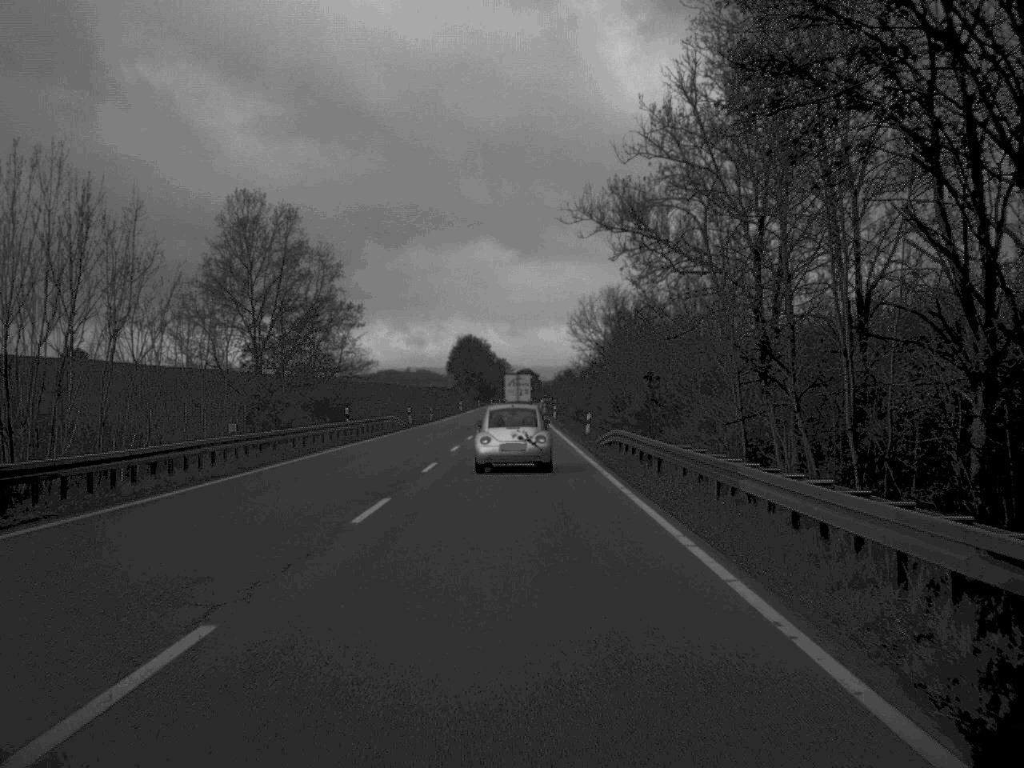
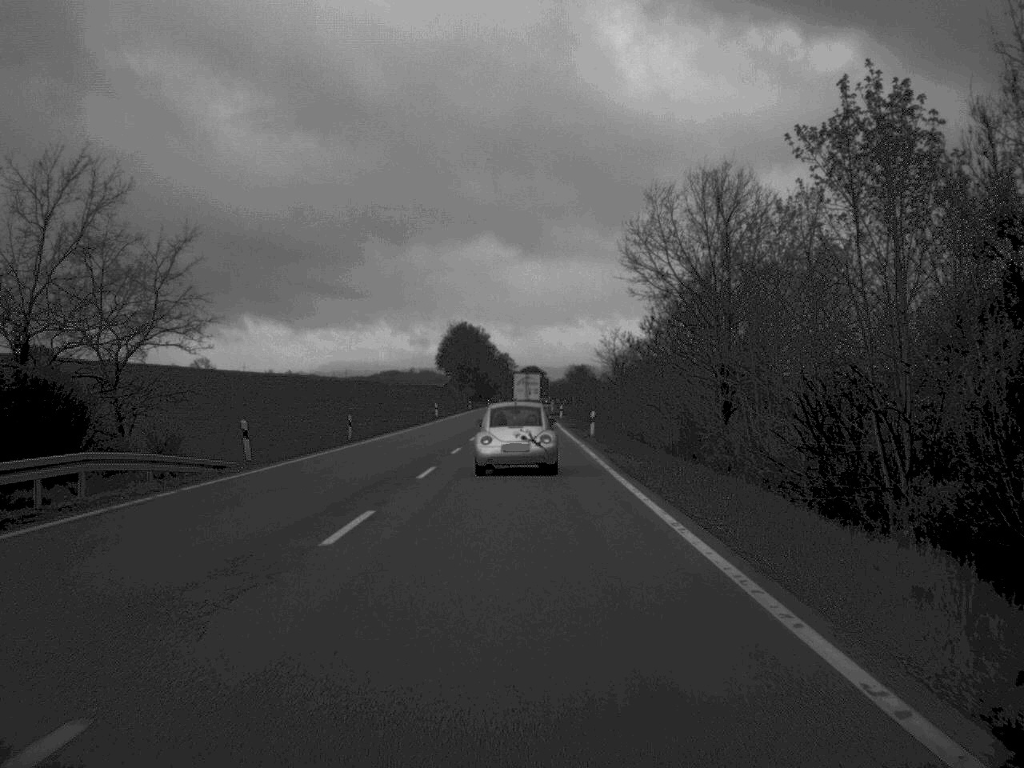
(-0.2, +50.0) m; 0°
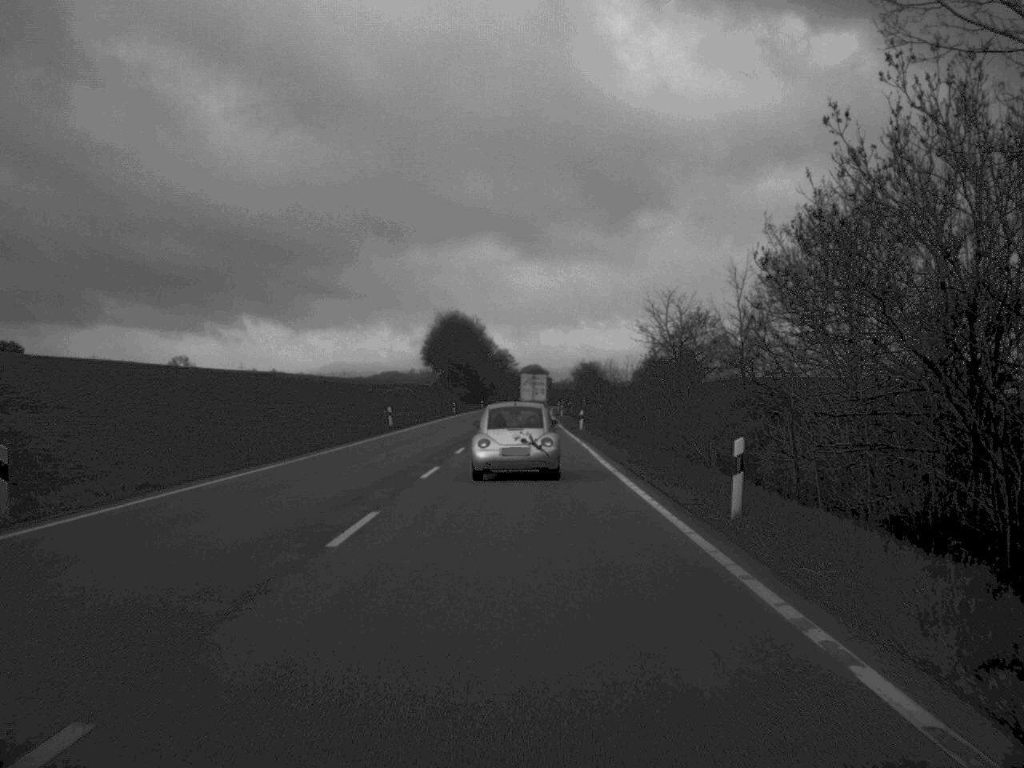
(0.0, +35.2) m; 0°
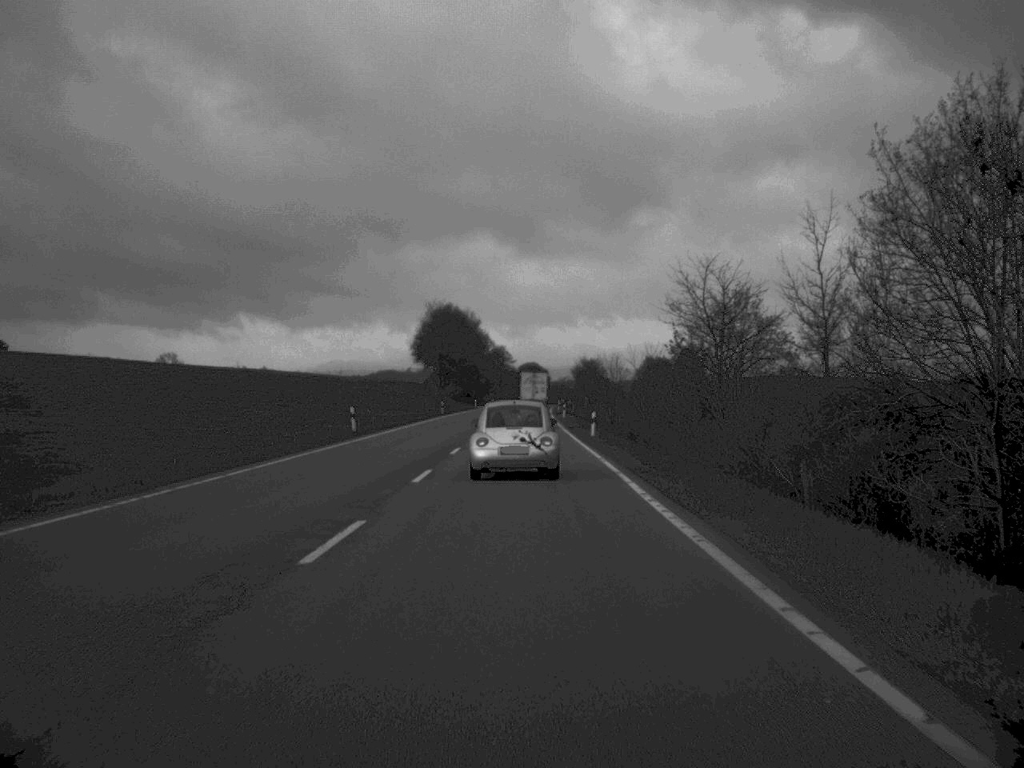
(0.0, +13.5) m; 0°
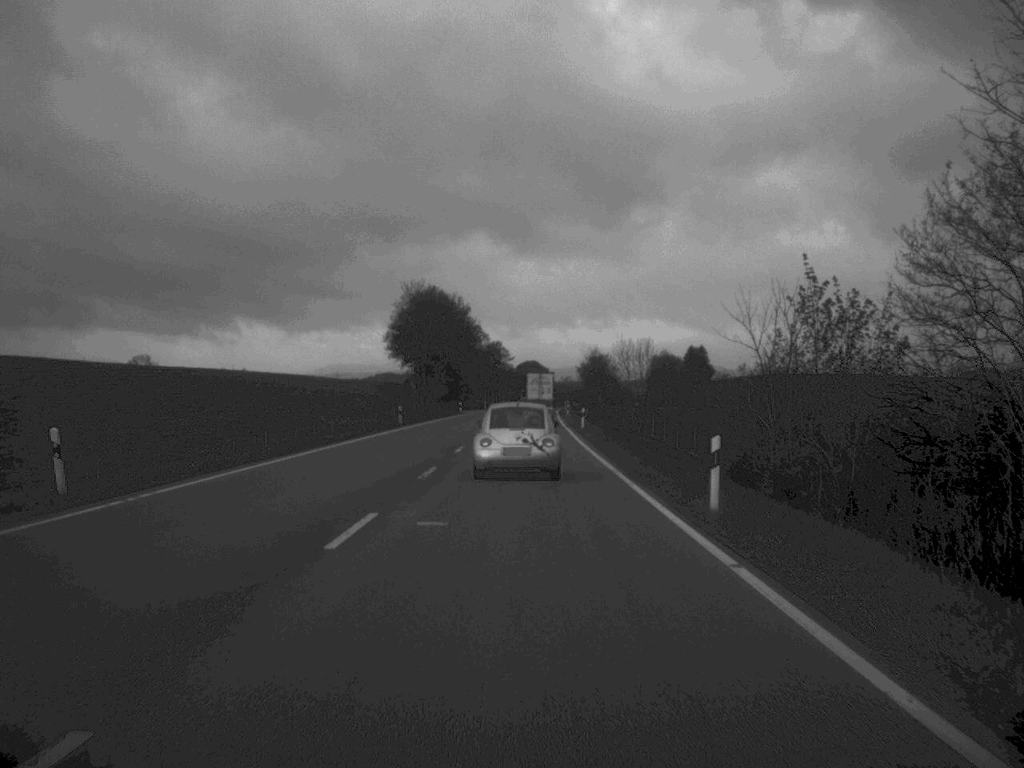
(0.0, +33.8) m; 0°
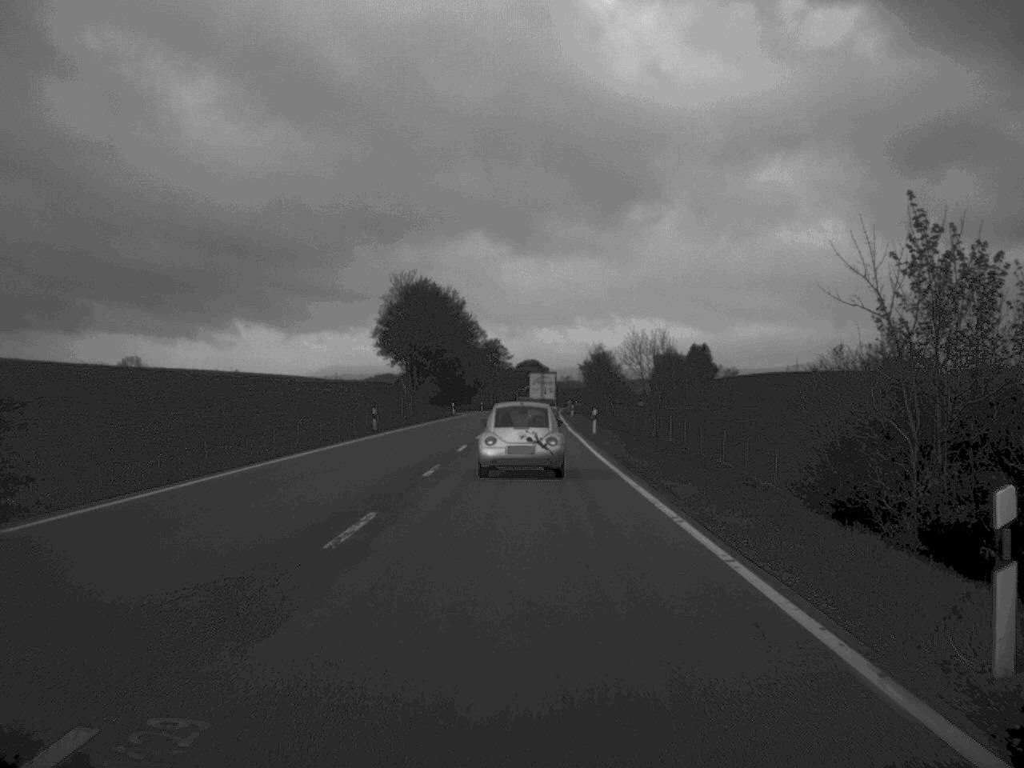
(0.0, +11.5) m; 0°
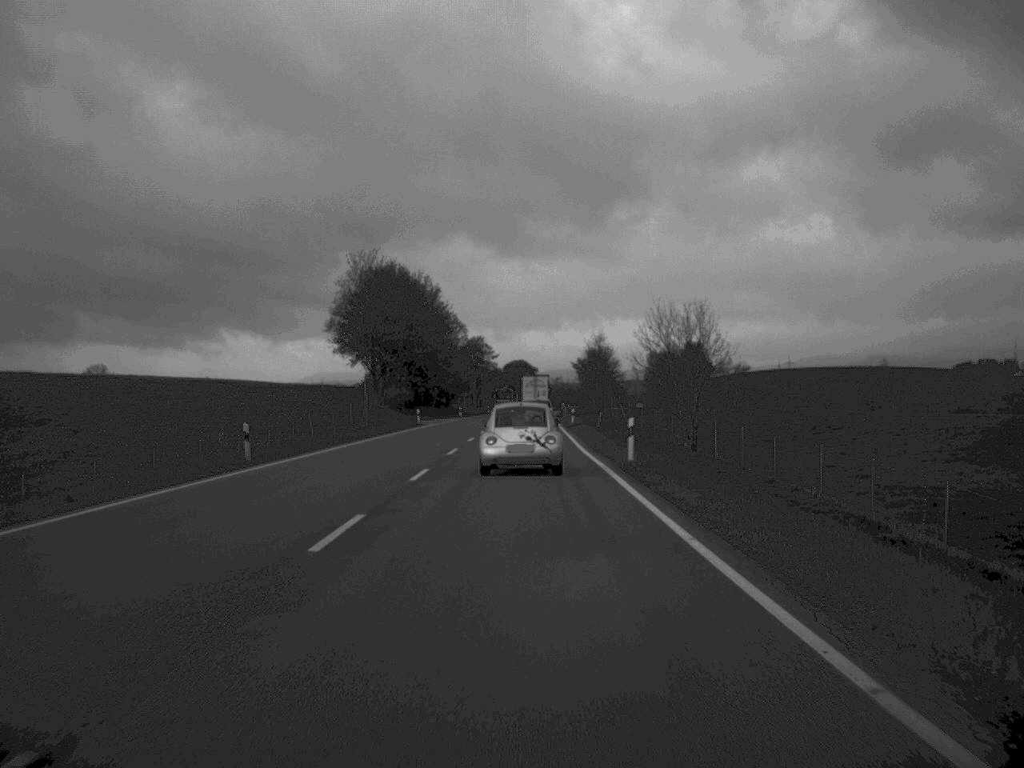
(+0.1, +24.2) m; 0°
